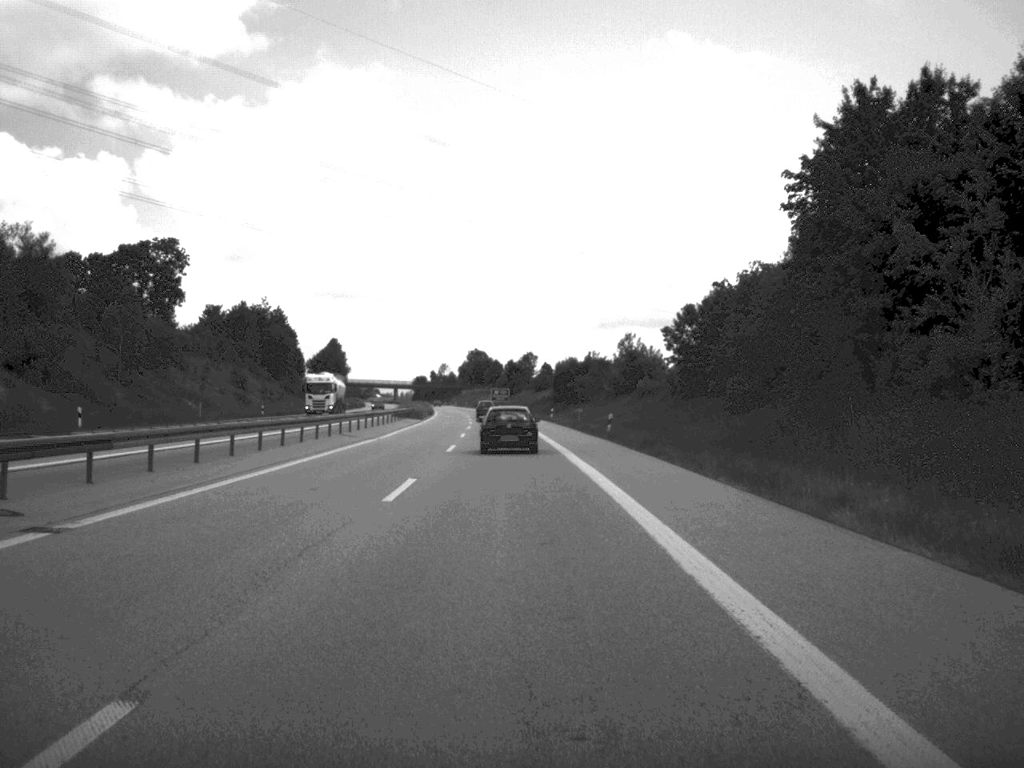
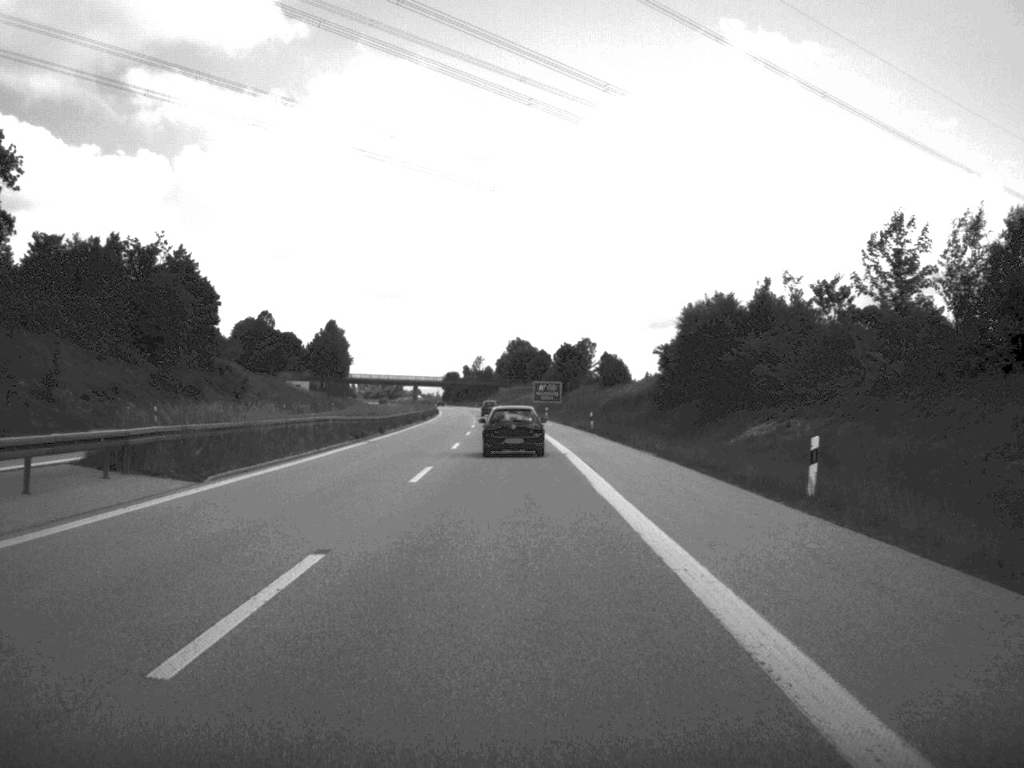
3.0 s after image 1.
(-1.8, +85.9) m; -2°
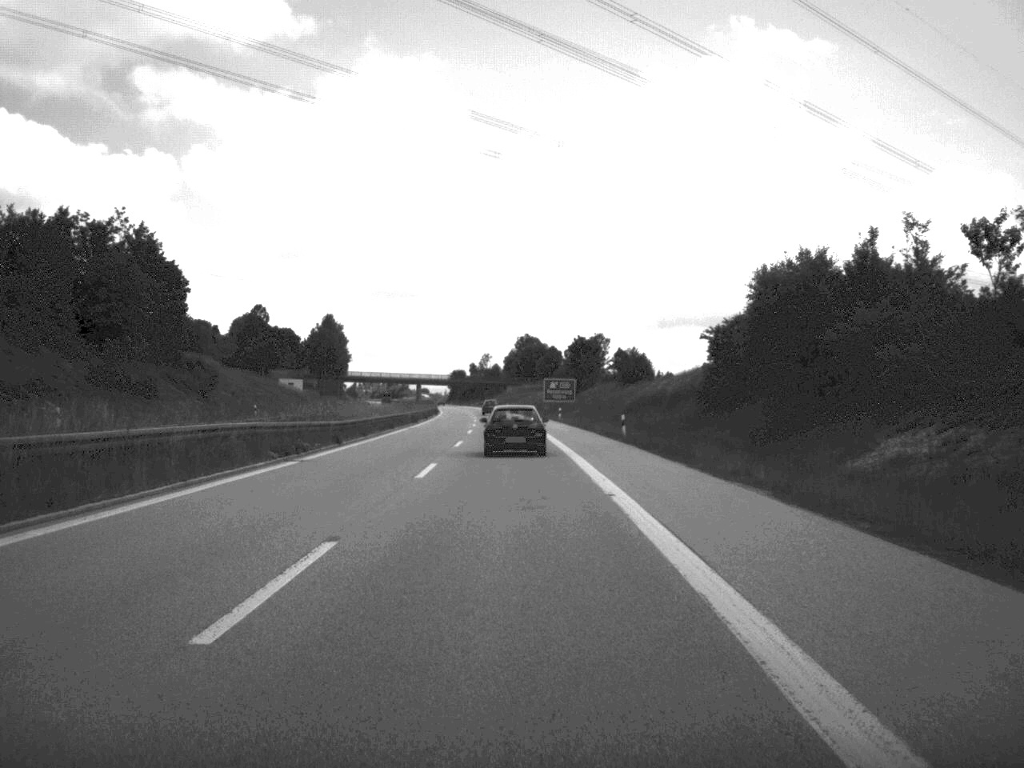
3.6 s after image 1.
(-0.1, +16.8) m; 0°
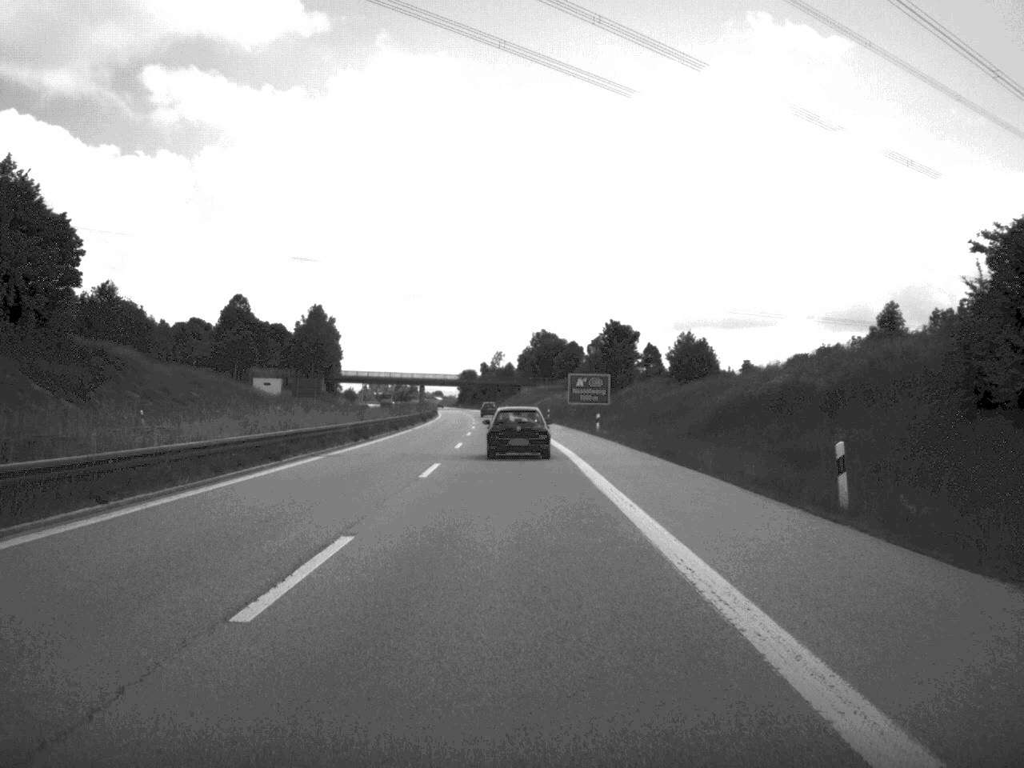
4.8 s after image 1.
(-0.2, +34.6) m; -1°
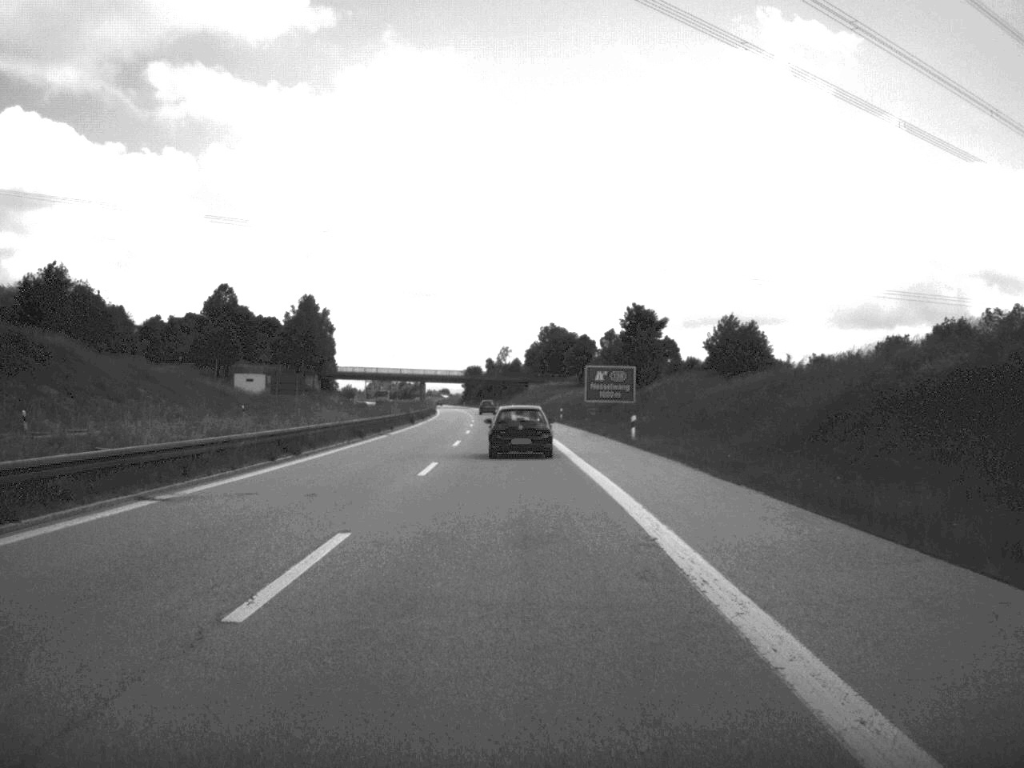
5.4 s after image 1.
(-0.1, +17.9) m; 0°
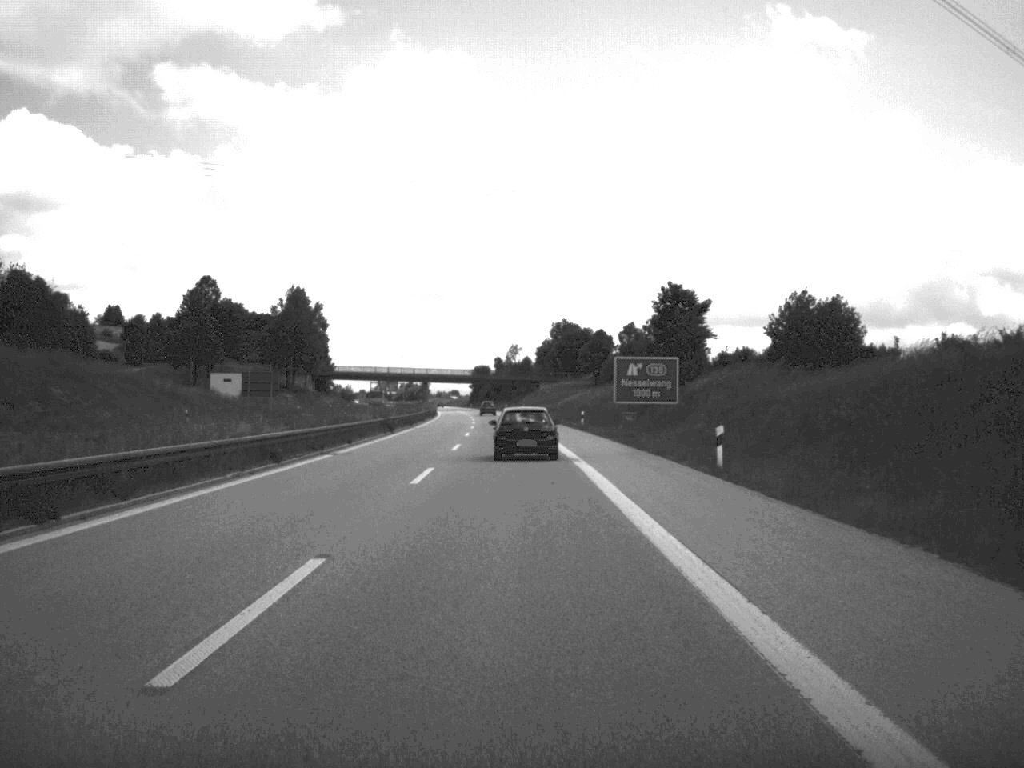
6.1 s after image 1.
(-0.1, +19.6) m; -1°
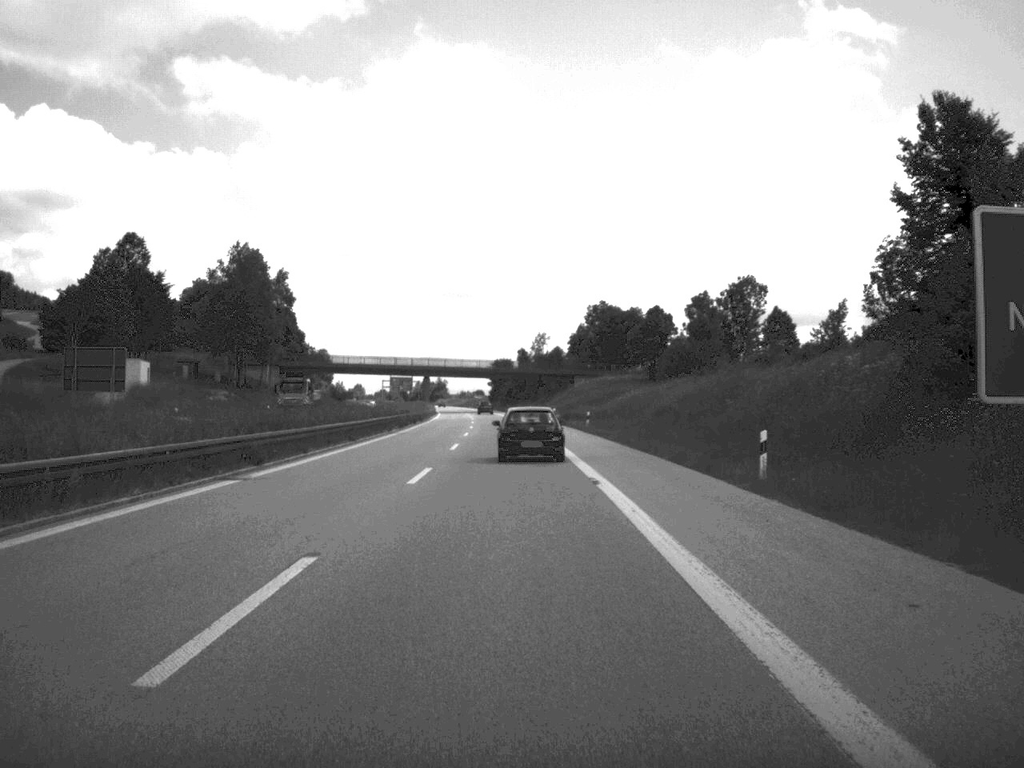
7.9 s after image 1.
(-0.6, +53.7) m; -1°
